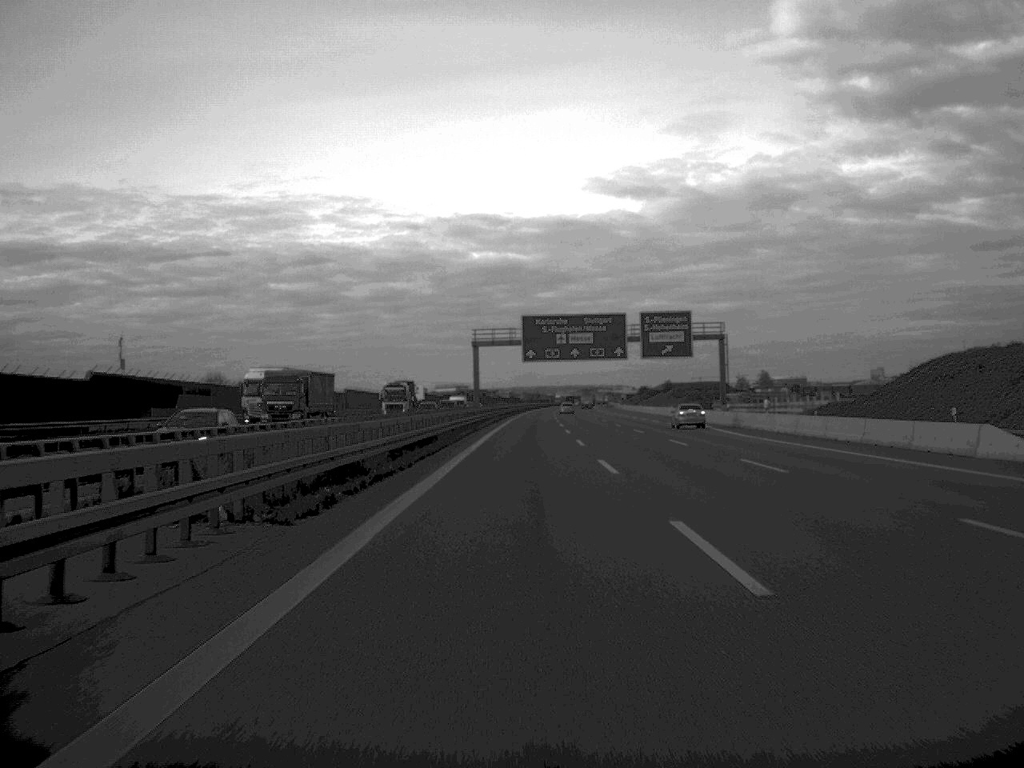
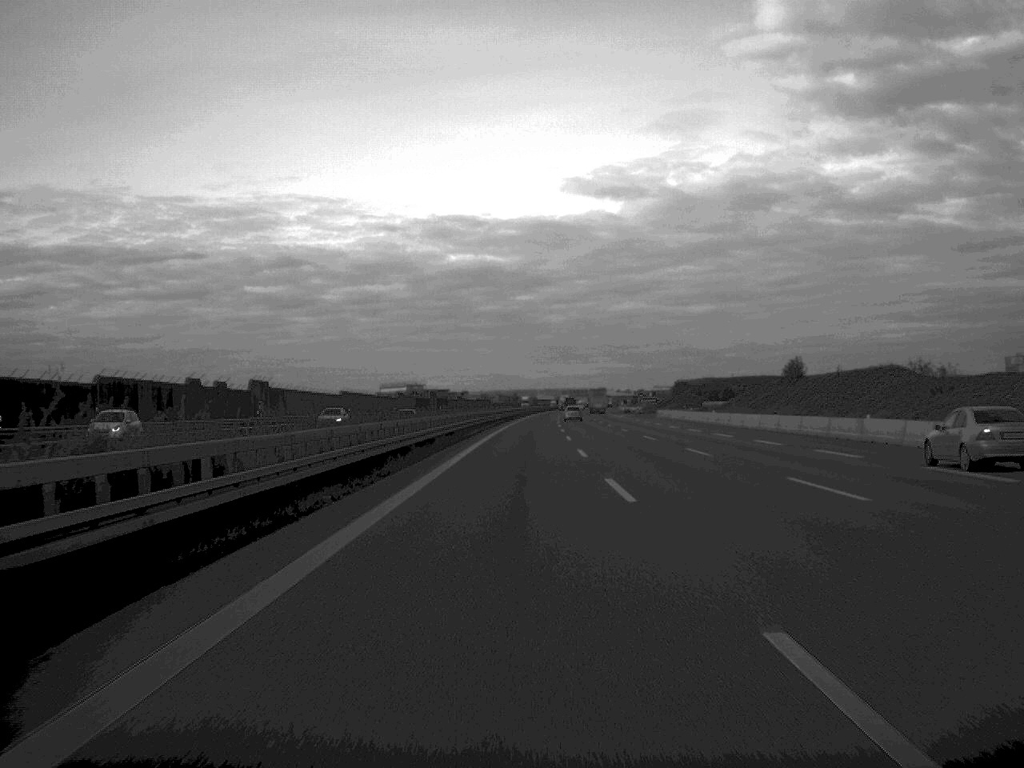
(+1.3, +134.5) m; +1°
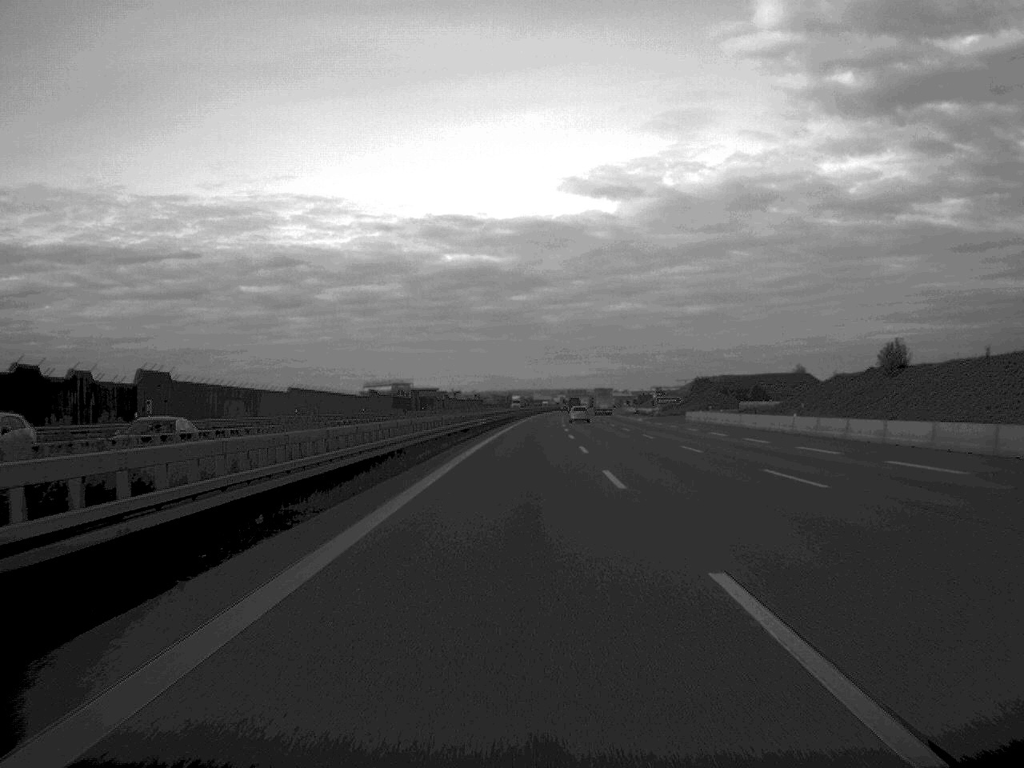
(0.0, +31.8) m; 0°
